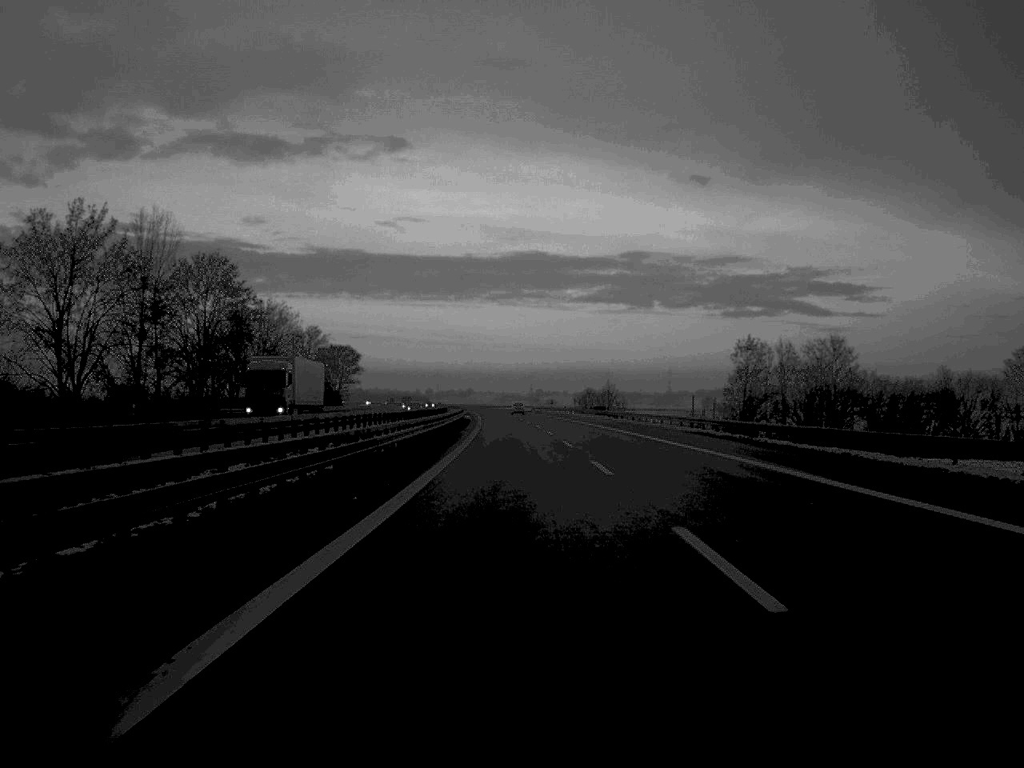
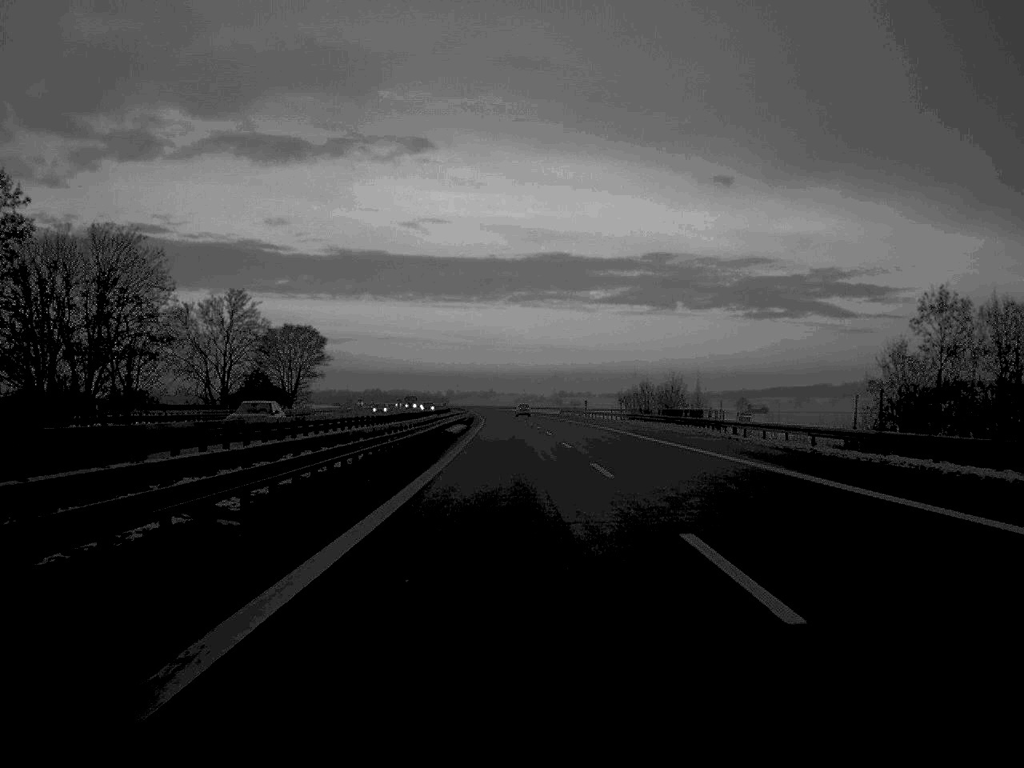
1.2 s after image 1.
(-0.5, +54.3) m; -1°
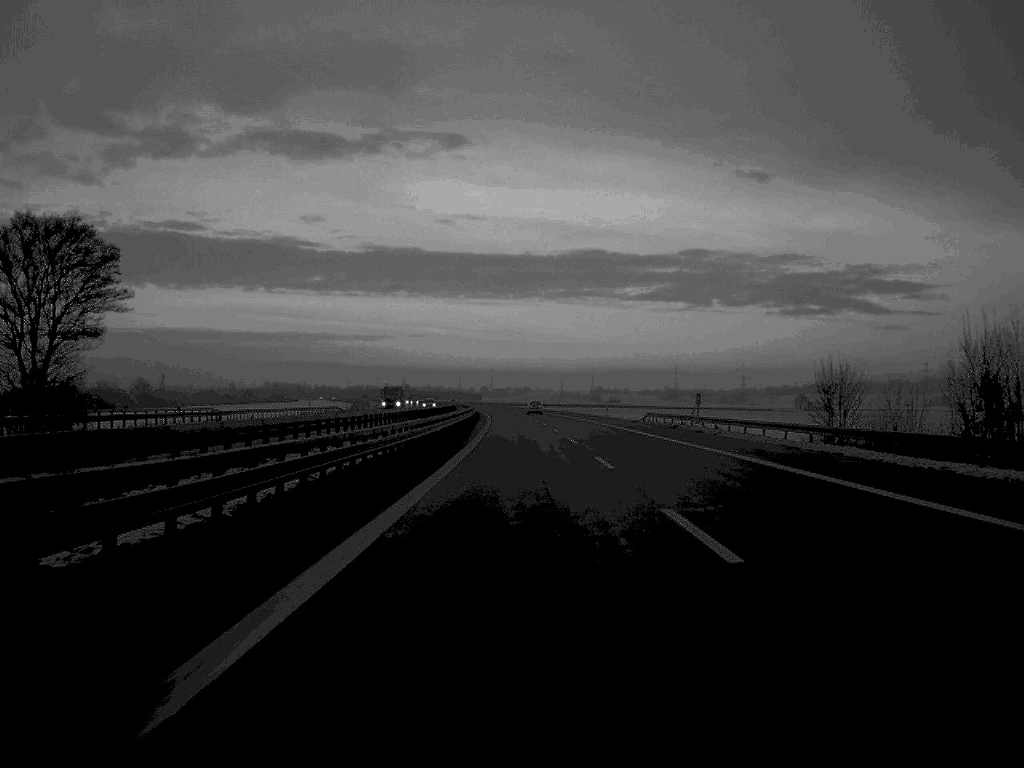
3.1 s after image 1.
(-1.2, +85.8) m; -2°
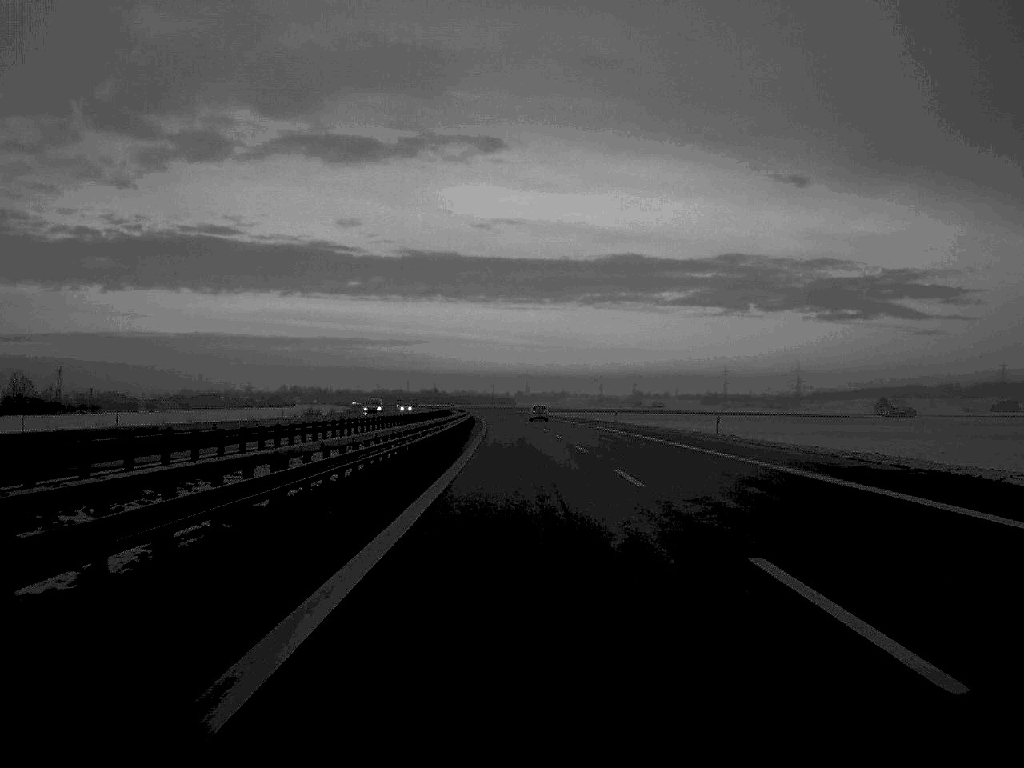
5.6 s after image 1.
(-1.7, +112.8) m; -2°
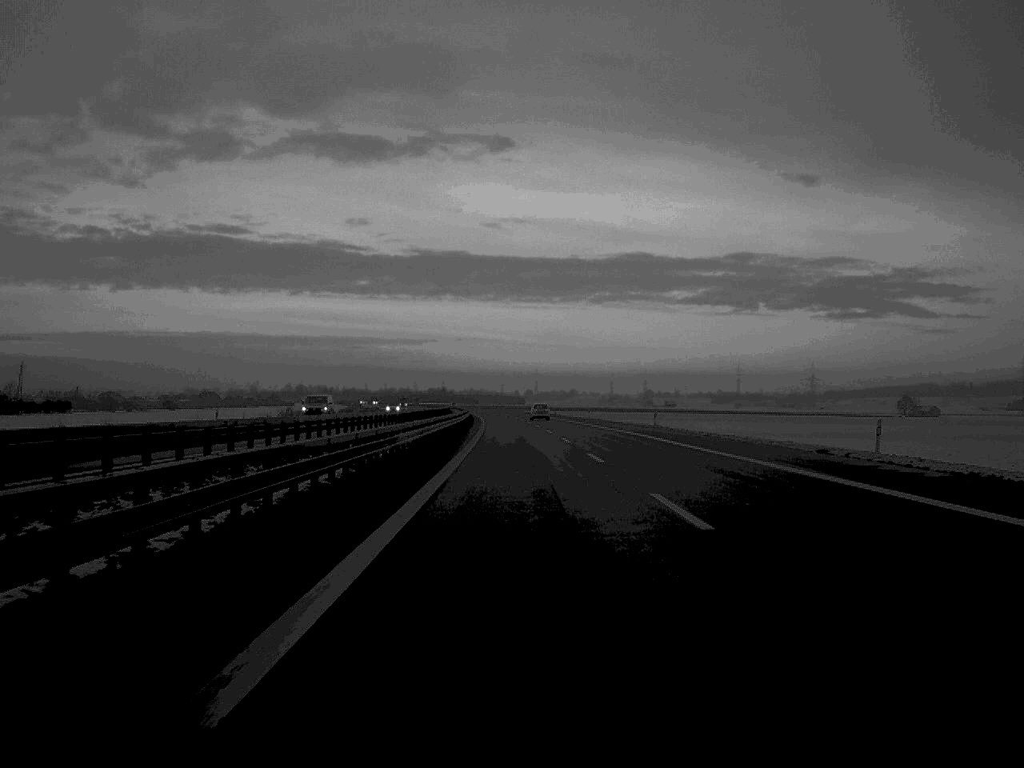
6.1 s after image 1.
(-0.1, +26.7) m; 0°
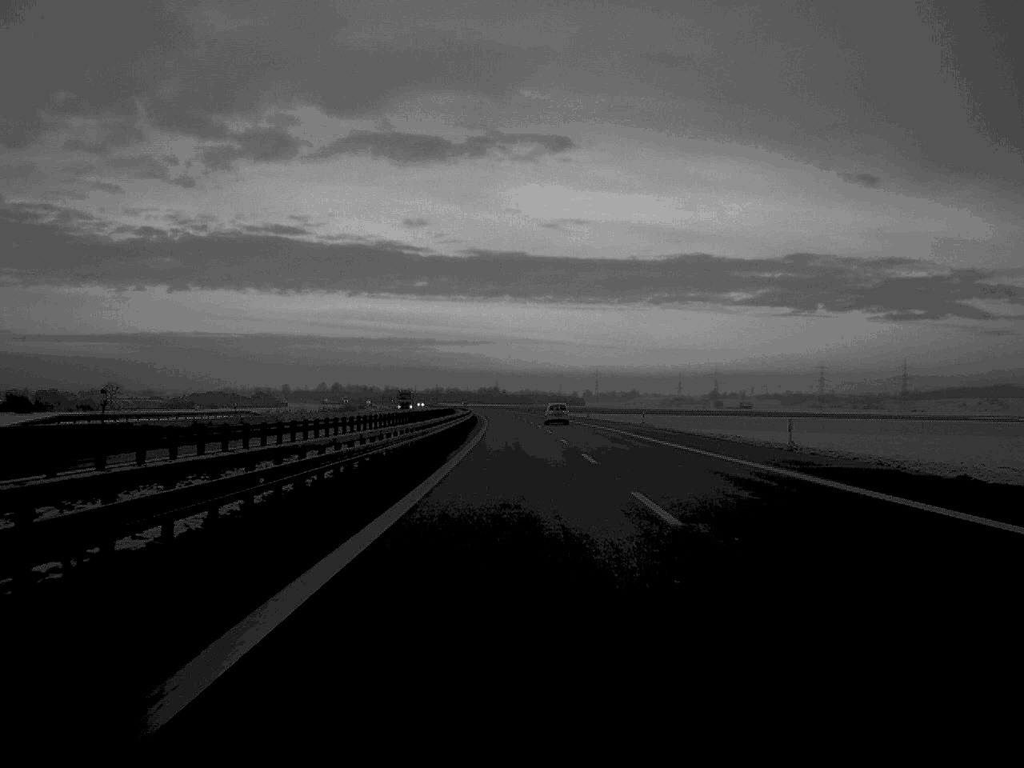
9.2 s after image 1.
(-2.9, +141.6) m; -3°
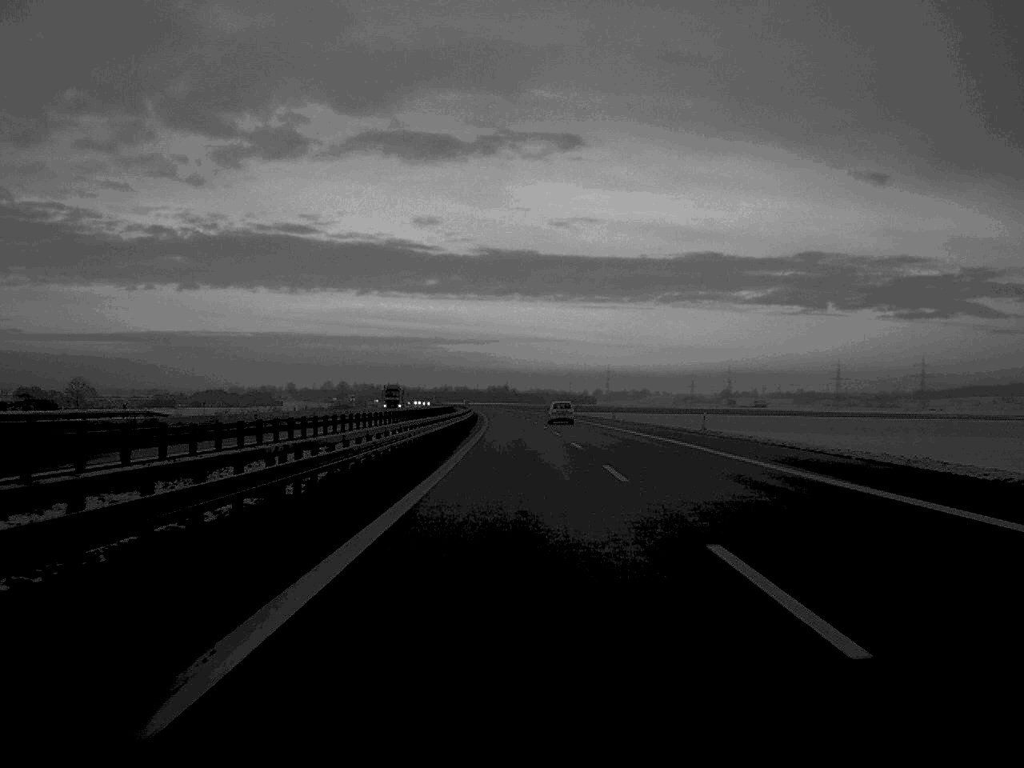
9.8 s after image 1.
(-0.1, +27.0) m; 0°
